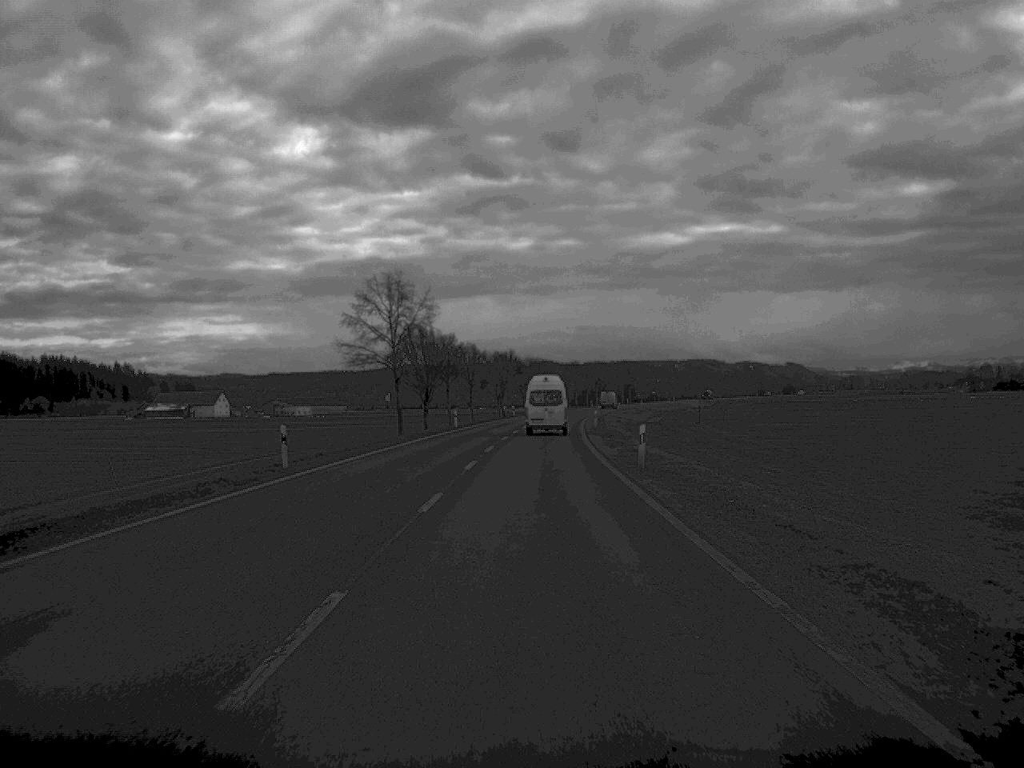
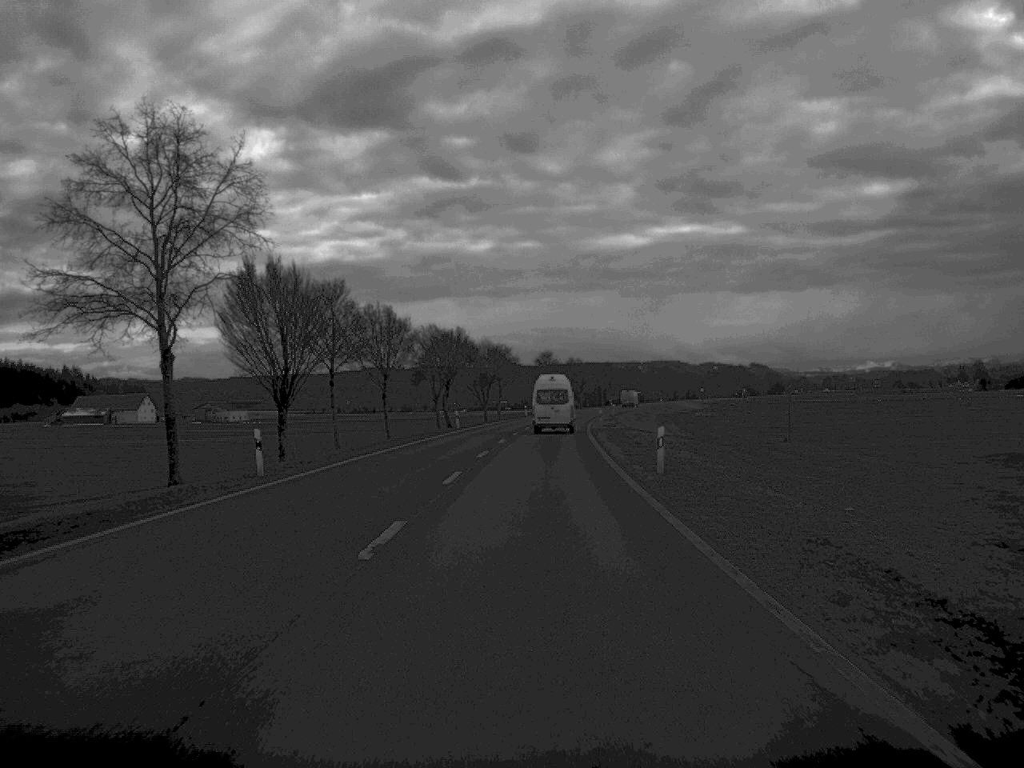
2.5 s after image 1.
(+0.6, +52.9) m; +2°
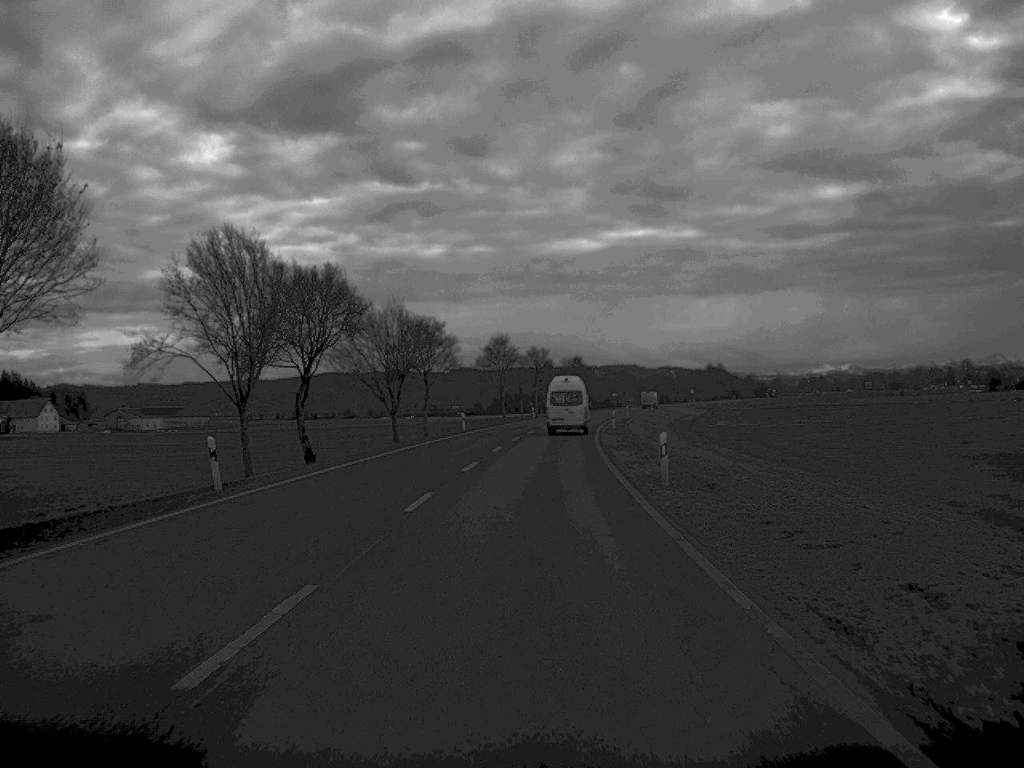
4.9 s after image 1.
(+1.0, +53.4) m; +2°
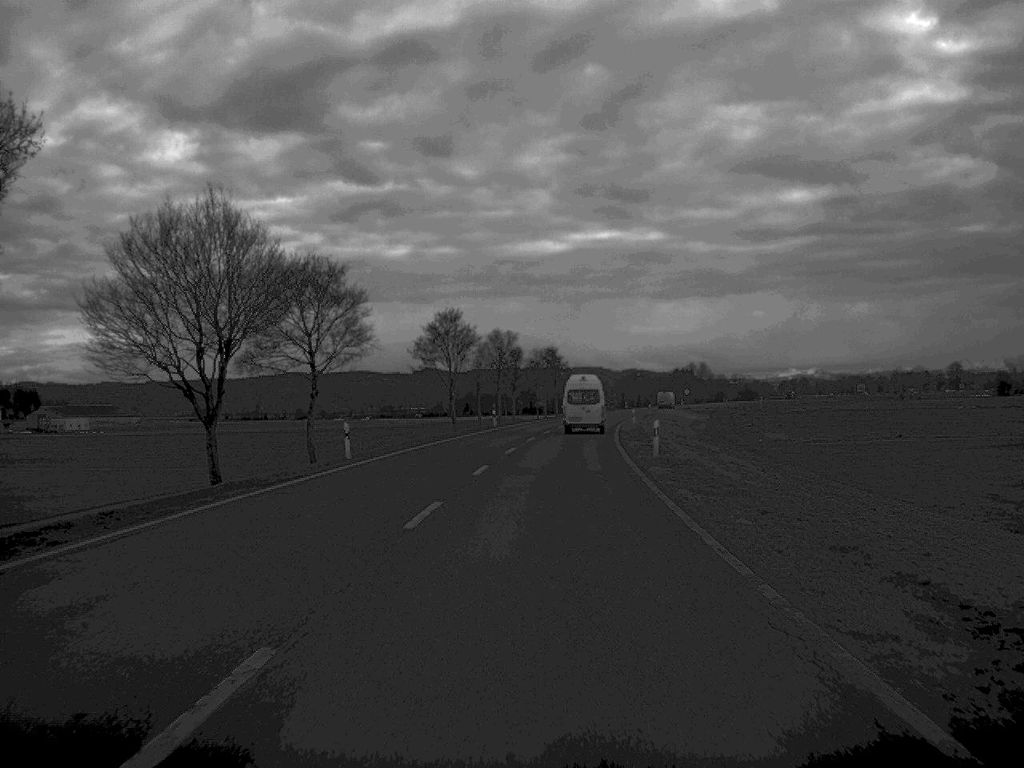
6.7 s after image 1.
(+0.4, +38.6) m; +1°
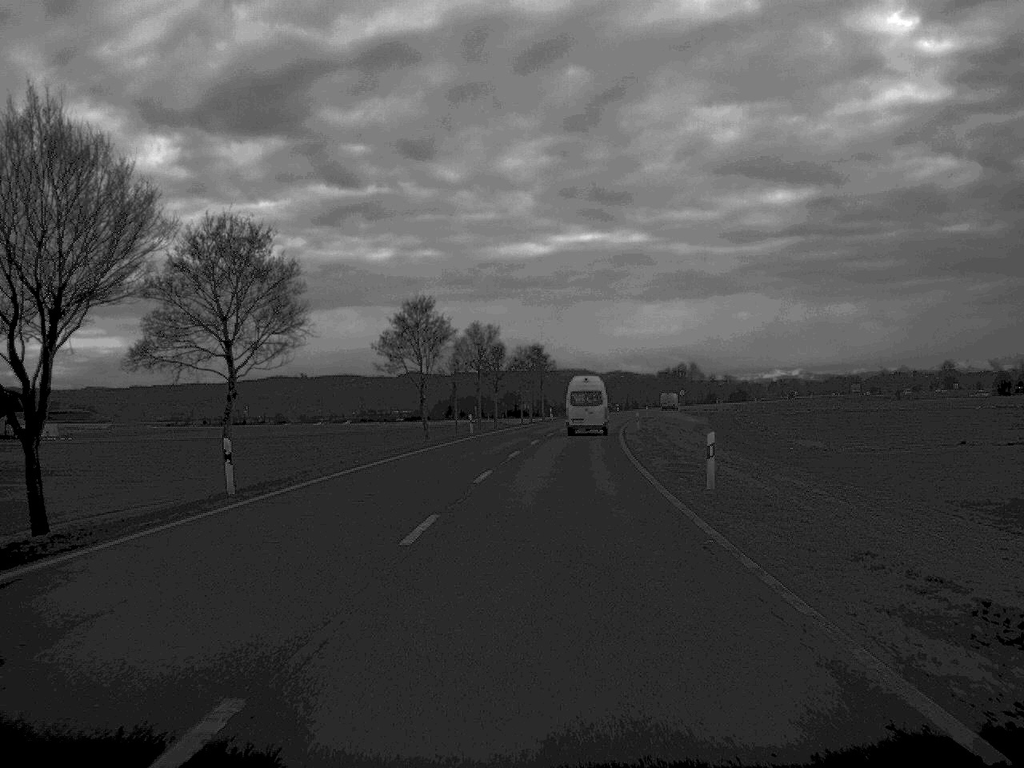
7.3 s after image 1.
(+0.1, +13.2) m; +1°
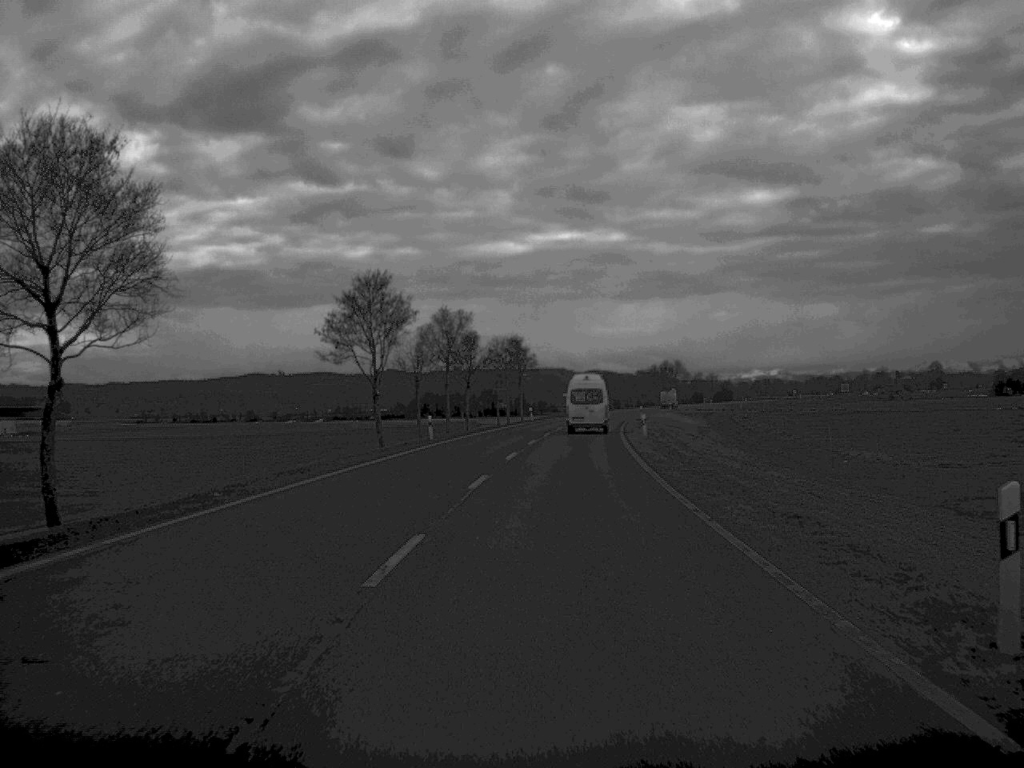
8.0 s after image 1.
(+0.1, +15.0) m; +1°
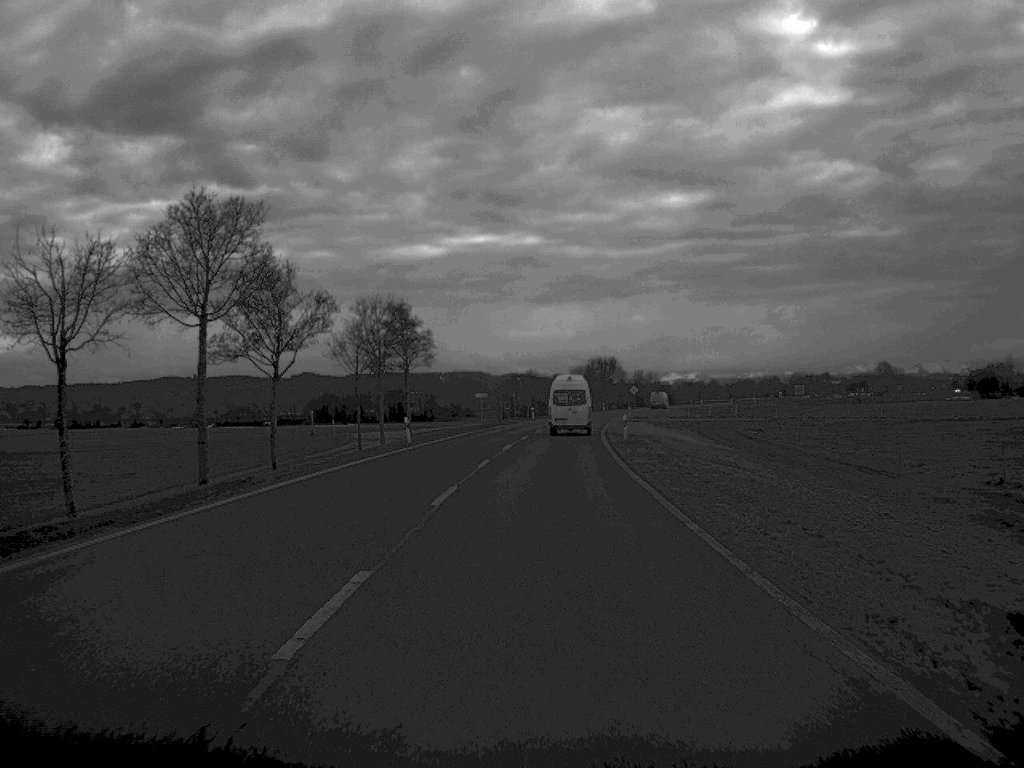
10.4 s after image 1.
(+1.8, +50.8) m; +4°
